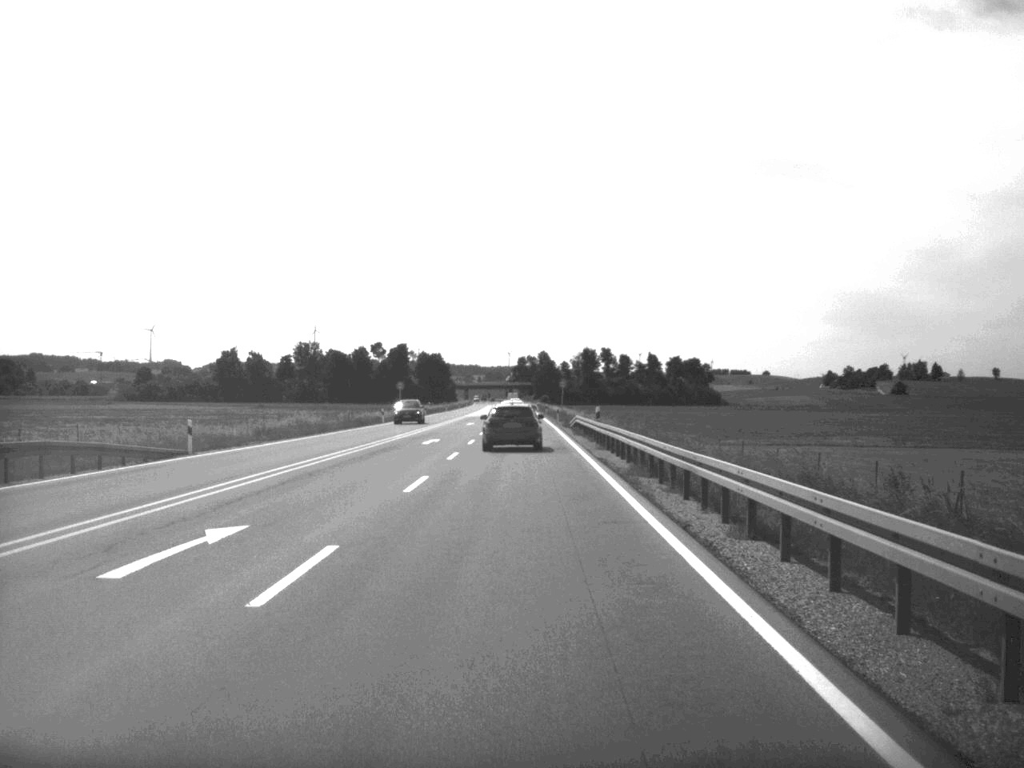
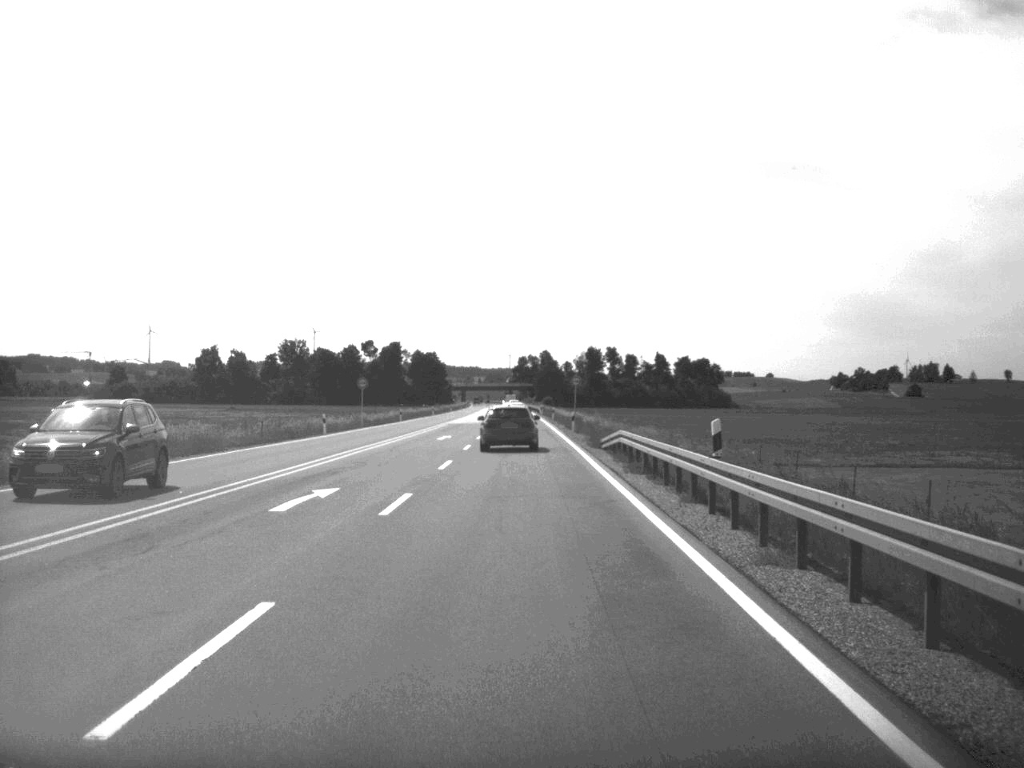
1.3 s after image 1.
(0.0, +27.9) m; 0°
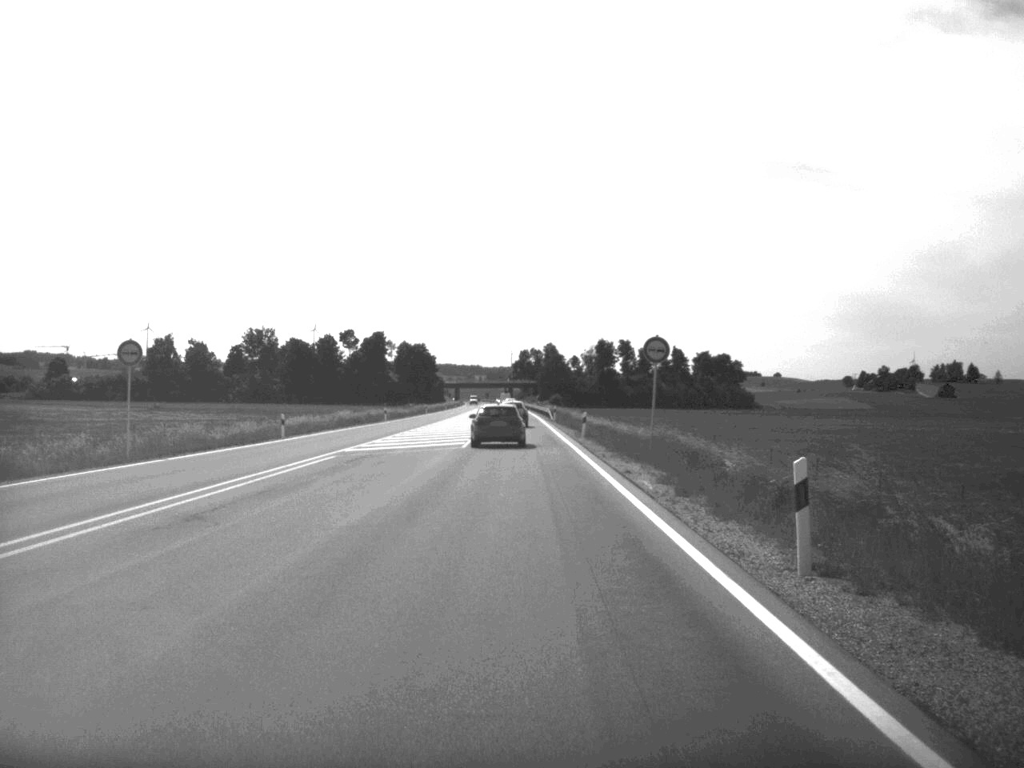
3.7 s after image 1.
(0.0, +53.4) m; 0°
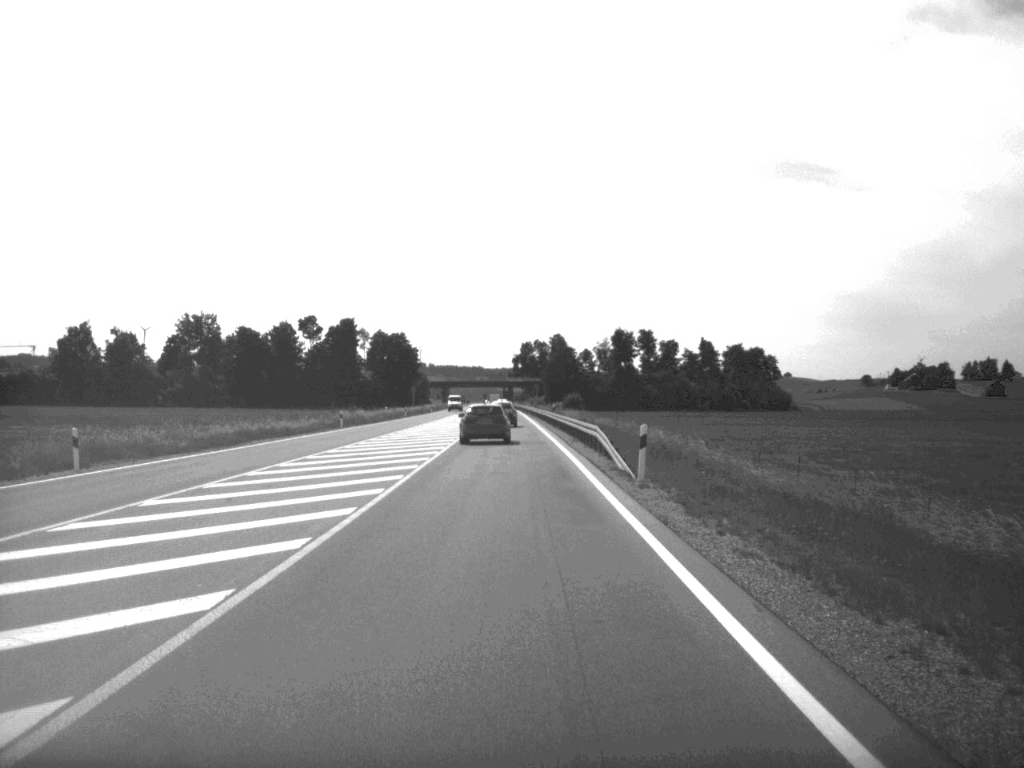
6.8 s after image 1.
(0.0, +68.3) m; 0°
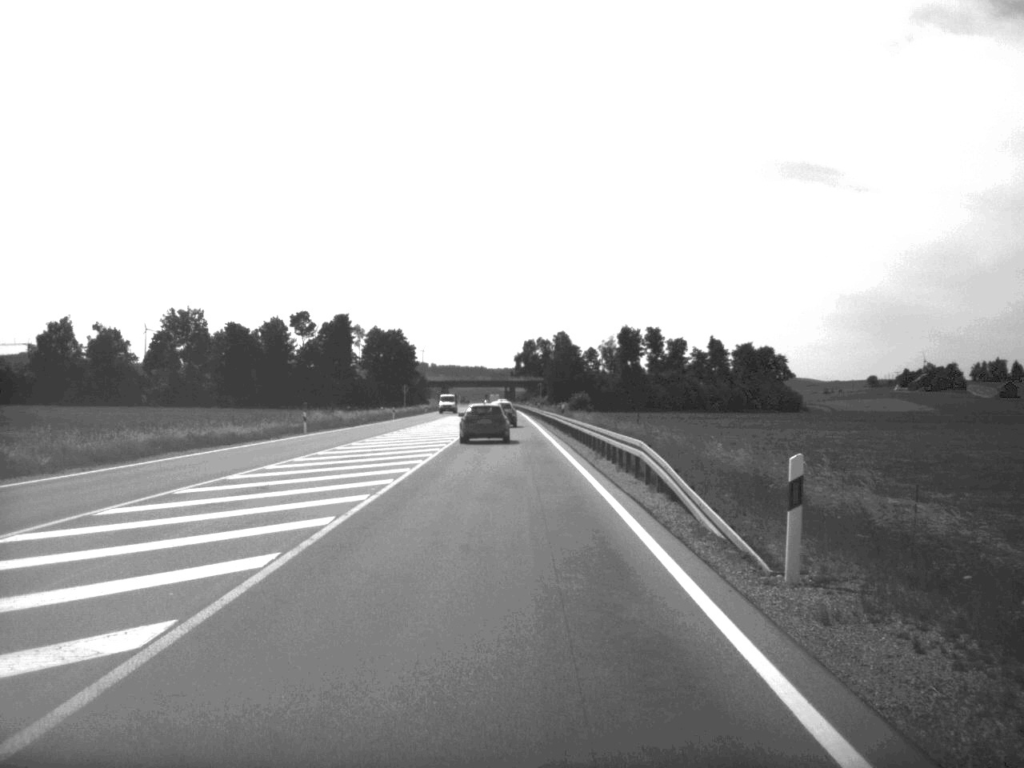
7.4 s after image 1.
(0.0, +13.7) m; 0°
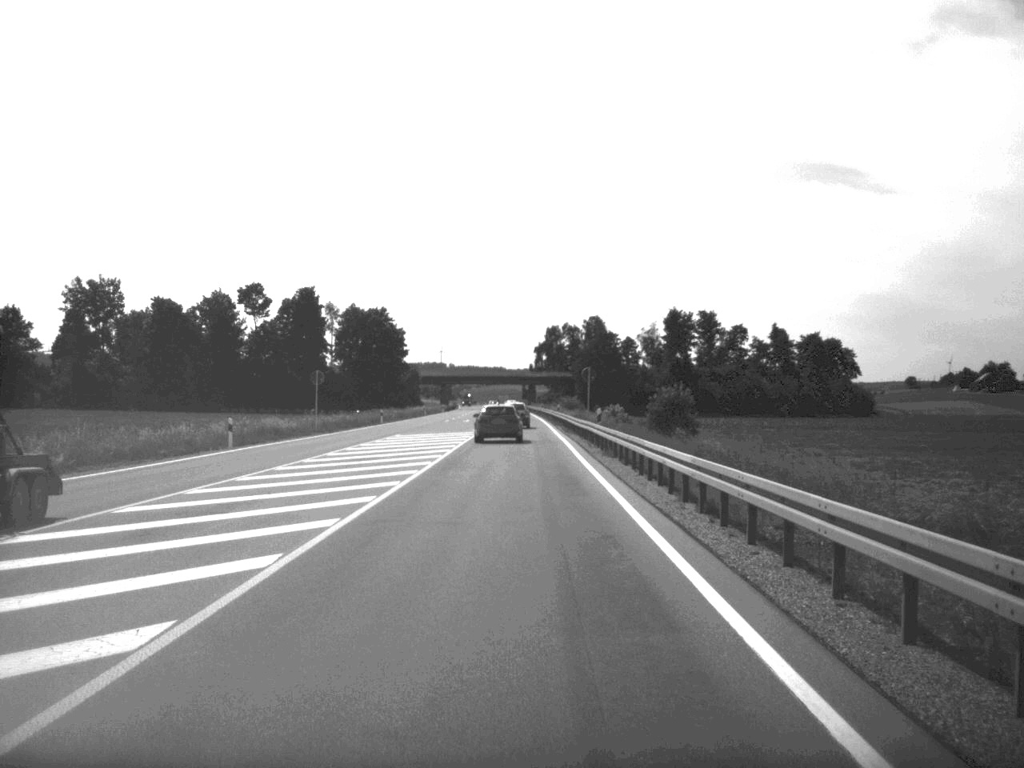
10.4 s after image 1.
(-0.6, +68.7) m; -1°
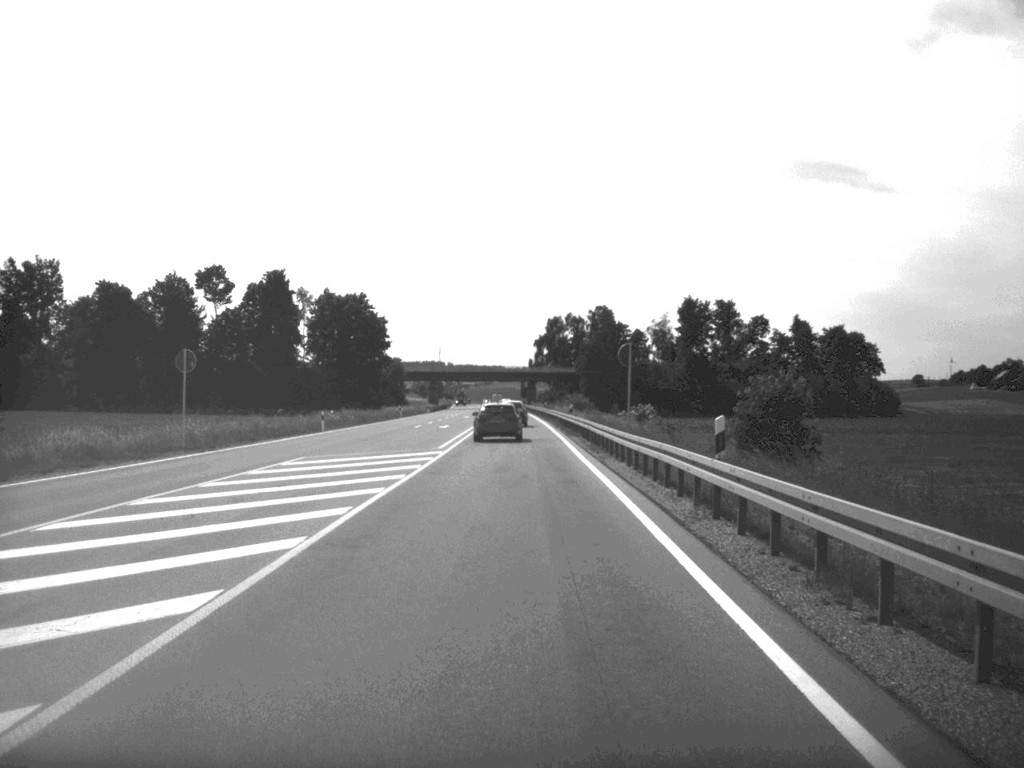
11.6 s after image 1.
(0.0, +26.9) m; 0°
